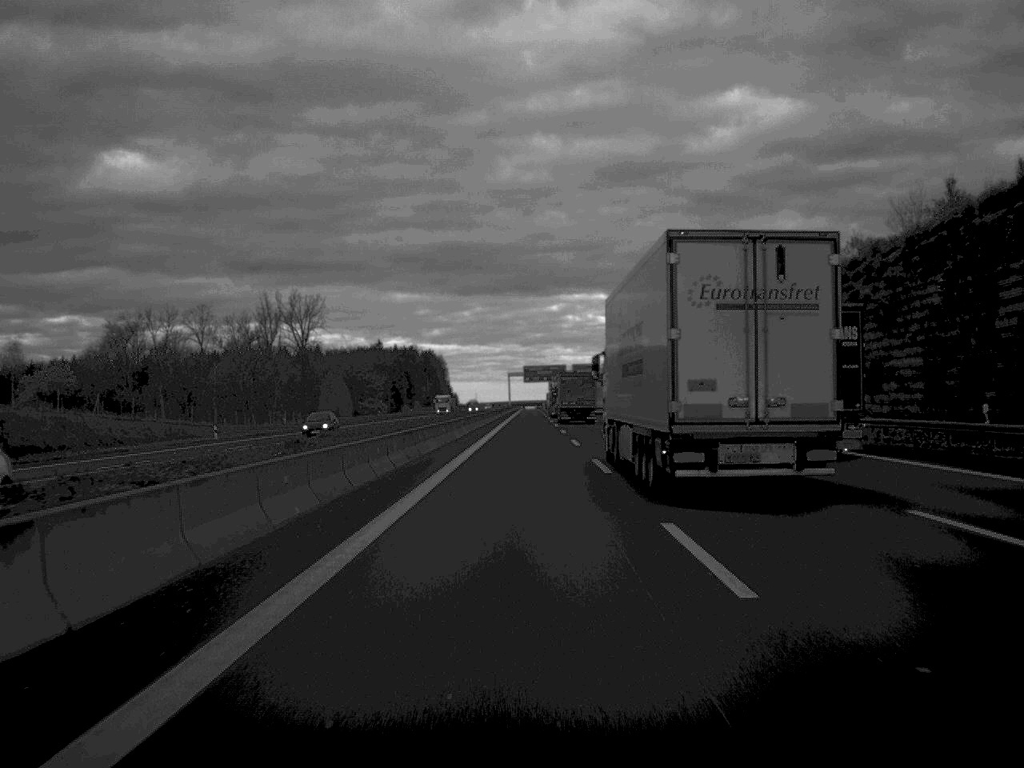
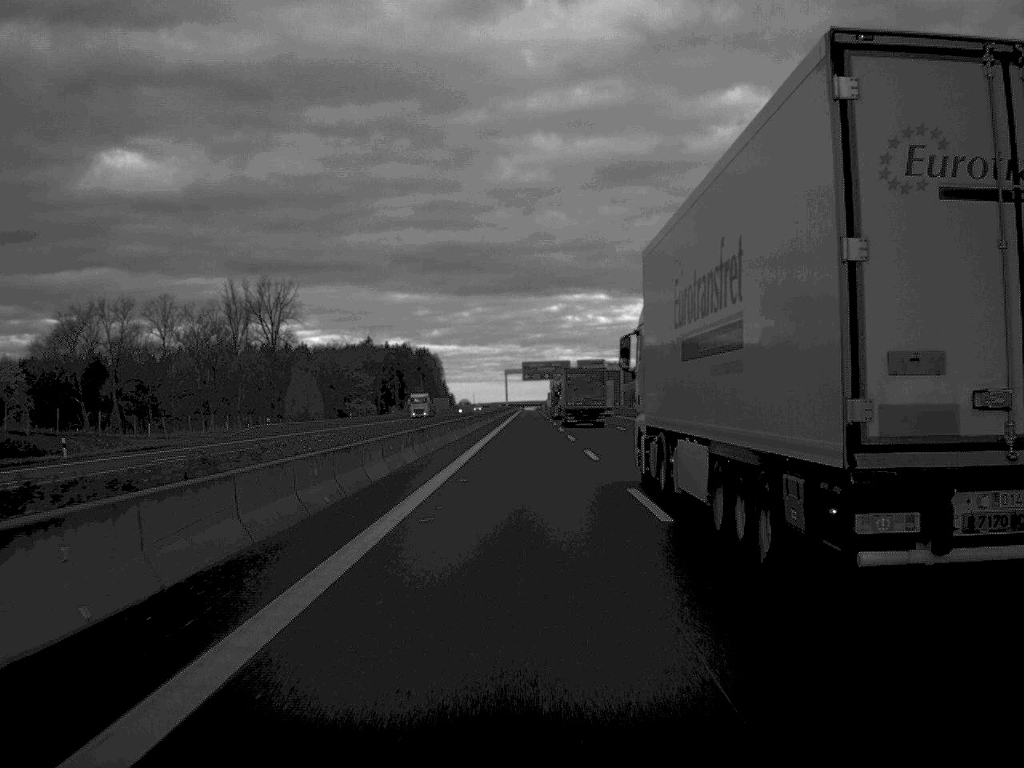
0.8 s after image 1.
(0.0, +29.0) m; 0°
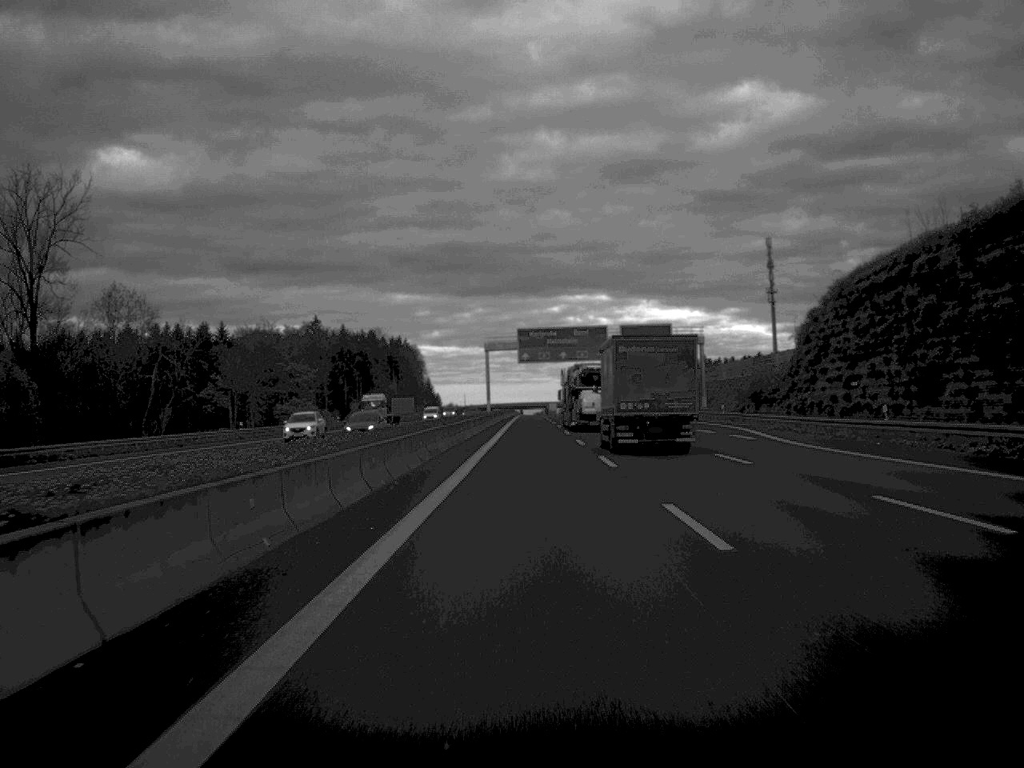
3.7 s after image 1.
(0.0, +111.5) m; 0°
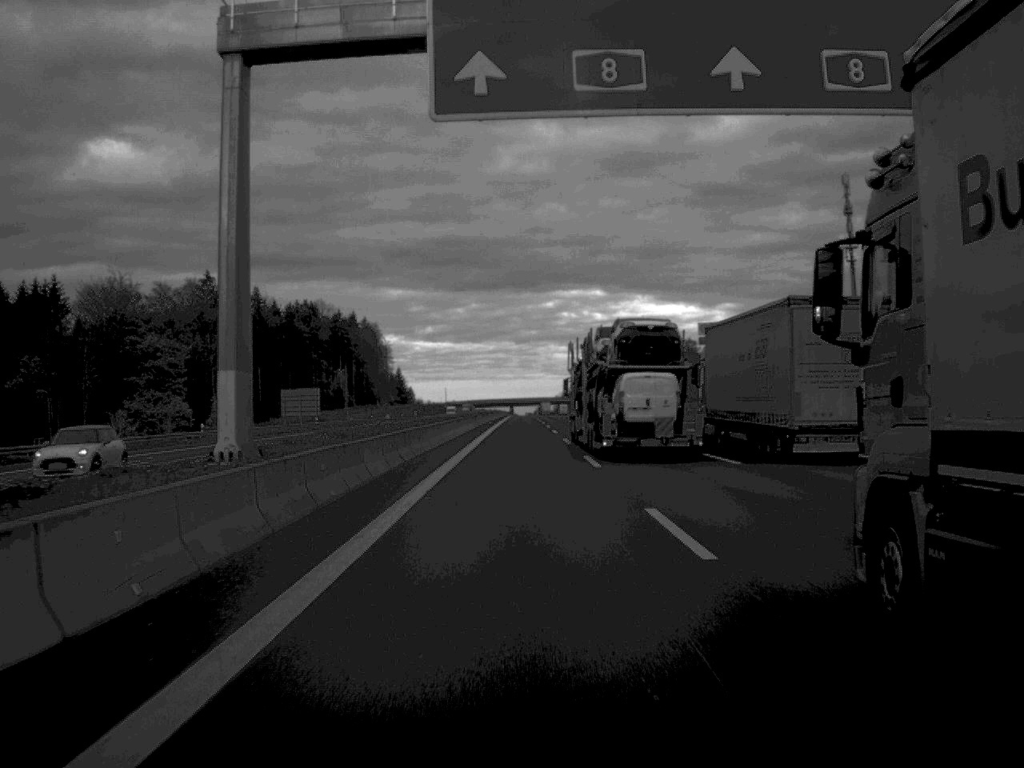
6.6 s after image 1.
(+0.4, +107.8) m; 0°
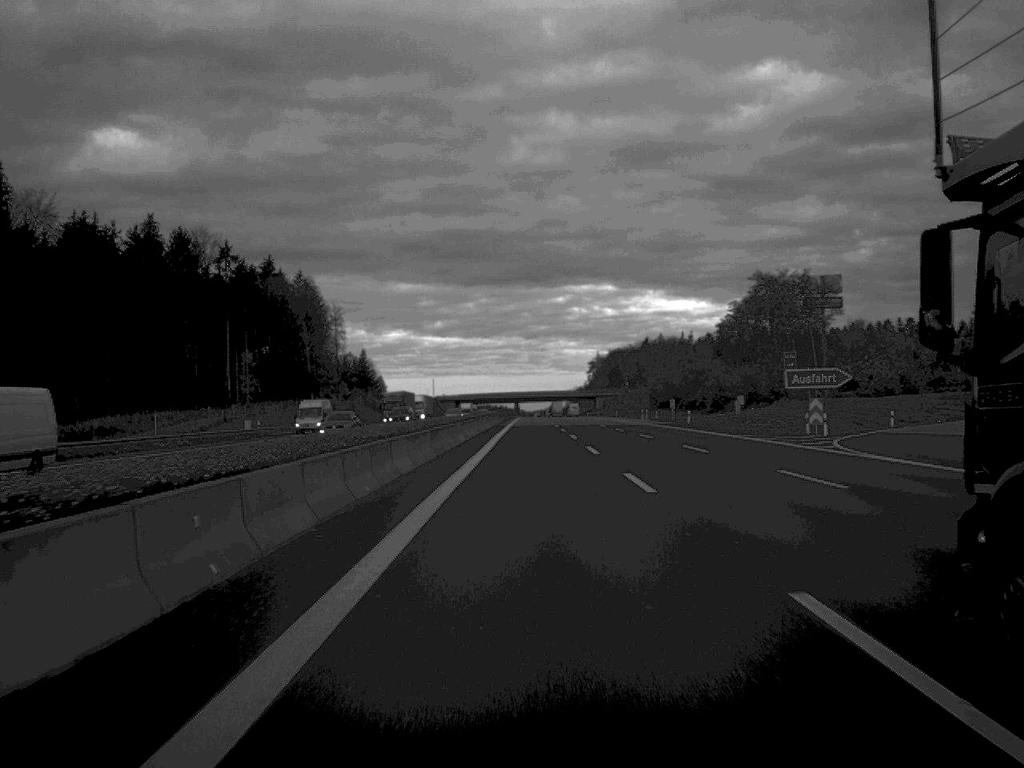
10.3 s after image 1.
(-0.9, +133.9) m; 0°
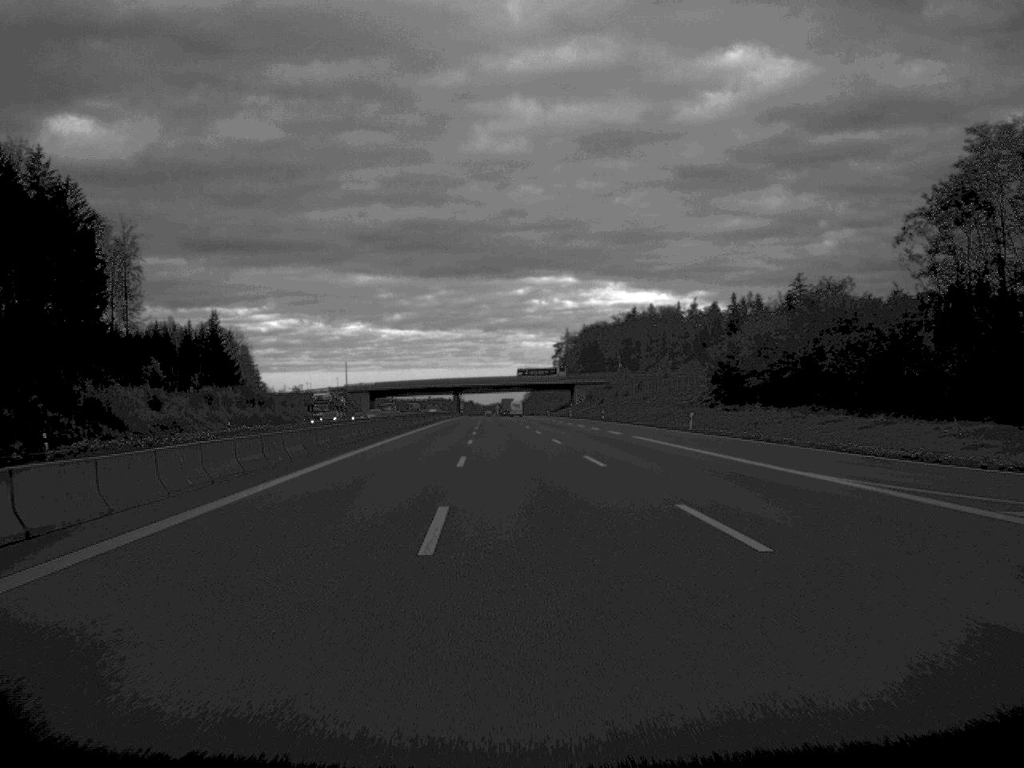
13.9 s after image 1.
(+3.0, +134.6) m; +2°
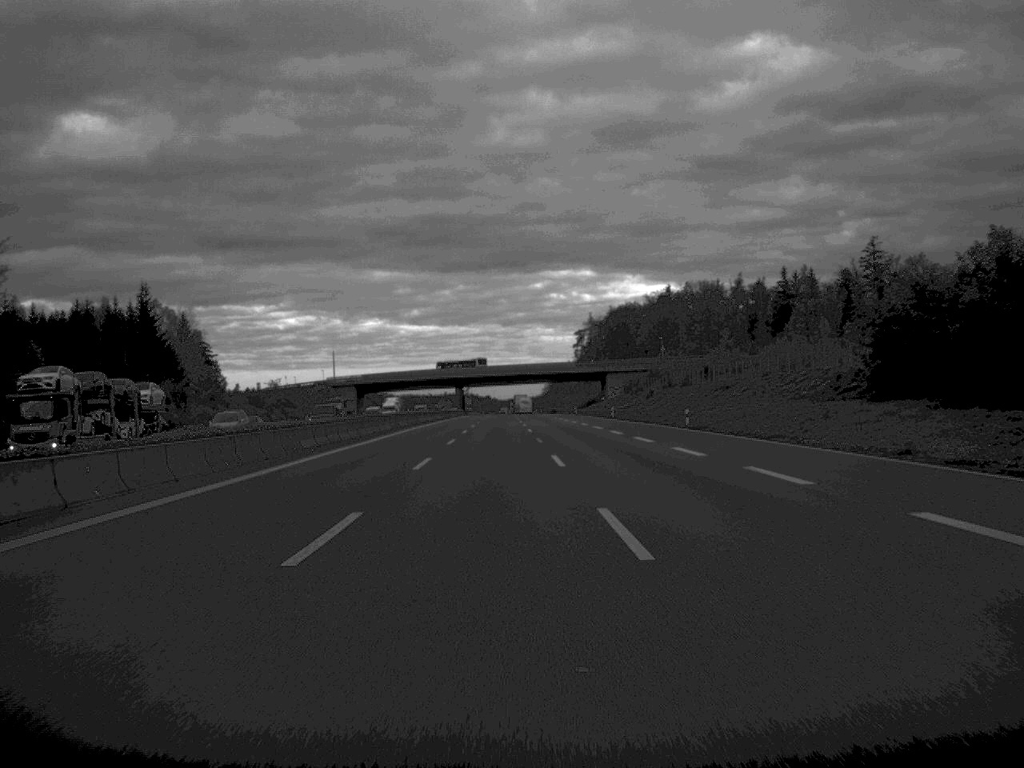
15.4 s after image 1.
(-0.3, +54.5) m; -1°
